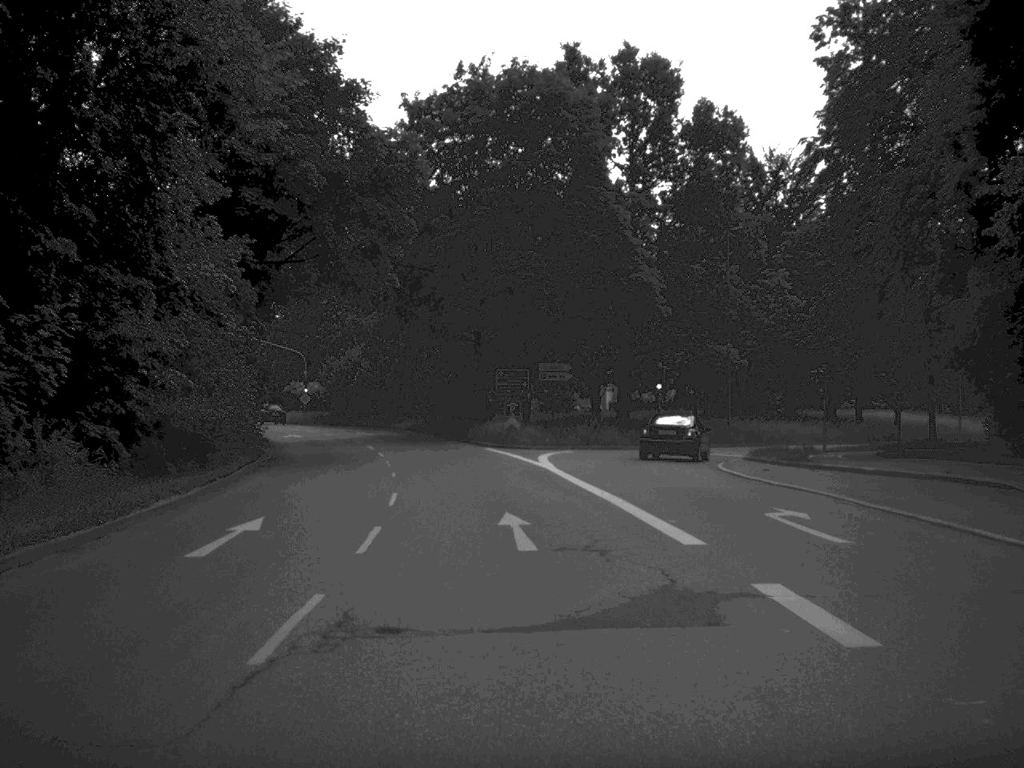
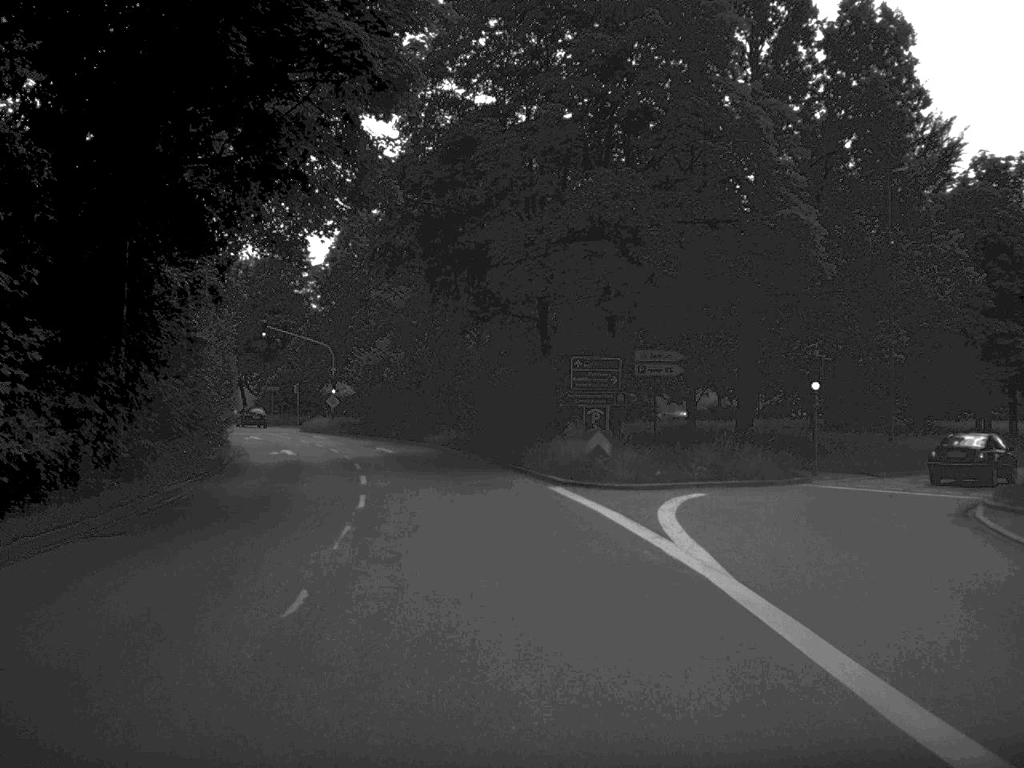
(-0.4, +17.3) m; -3°
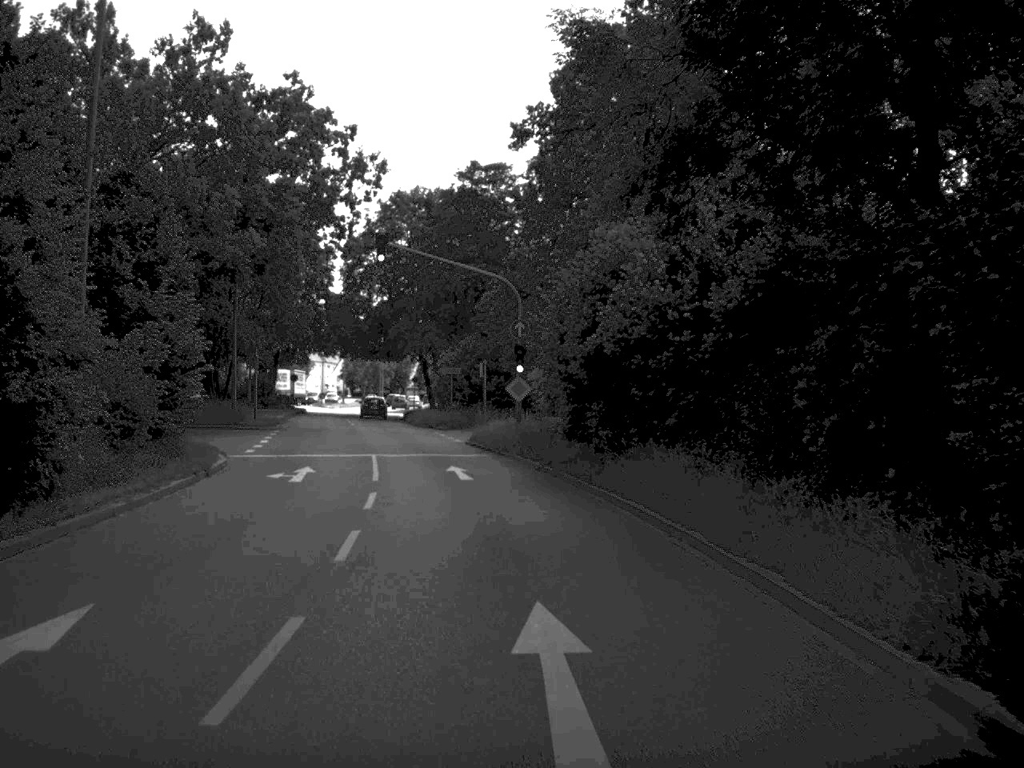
(-3.5, +36.9) m; -11°
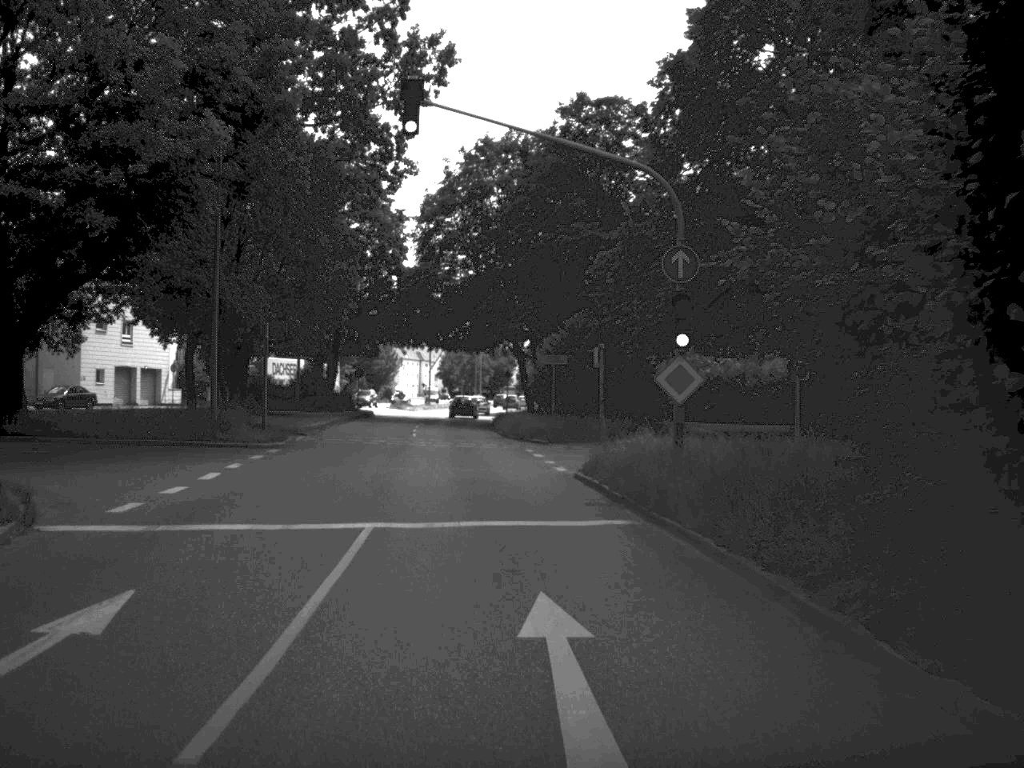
(-0.9, +18.8) m; -5°
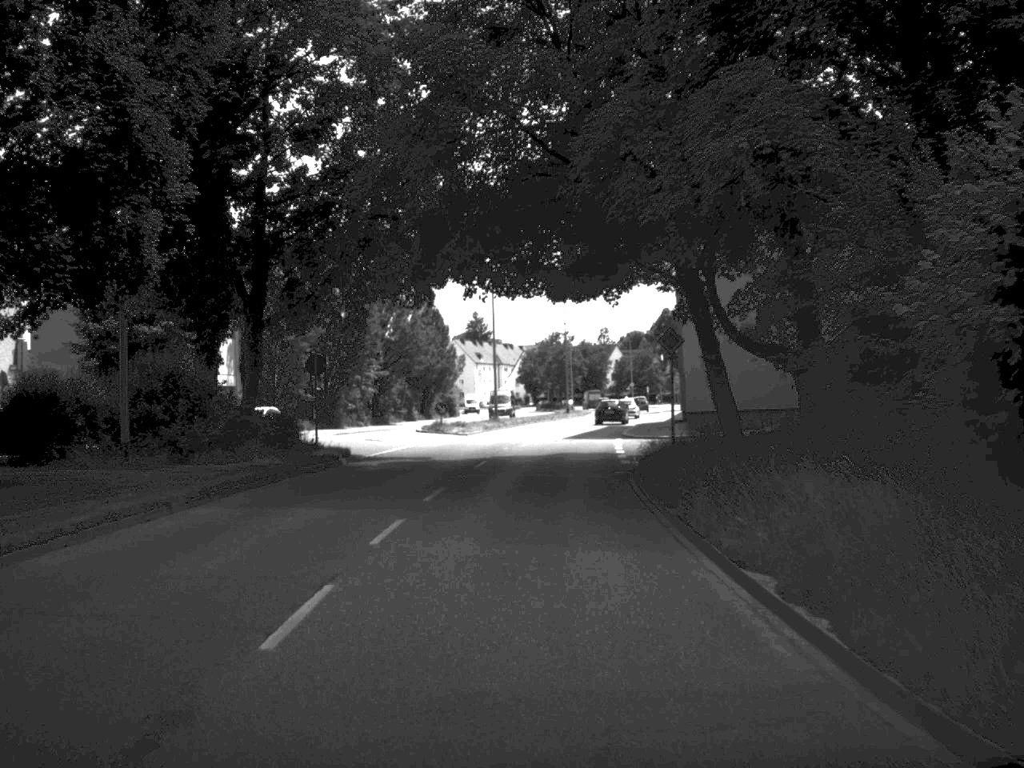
(-2.2, +43.1) m; -4°
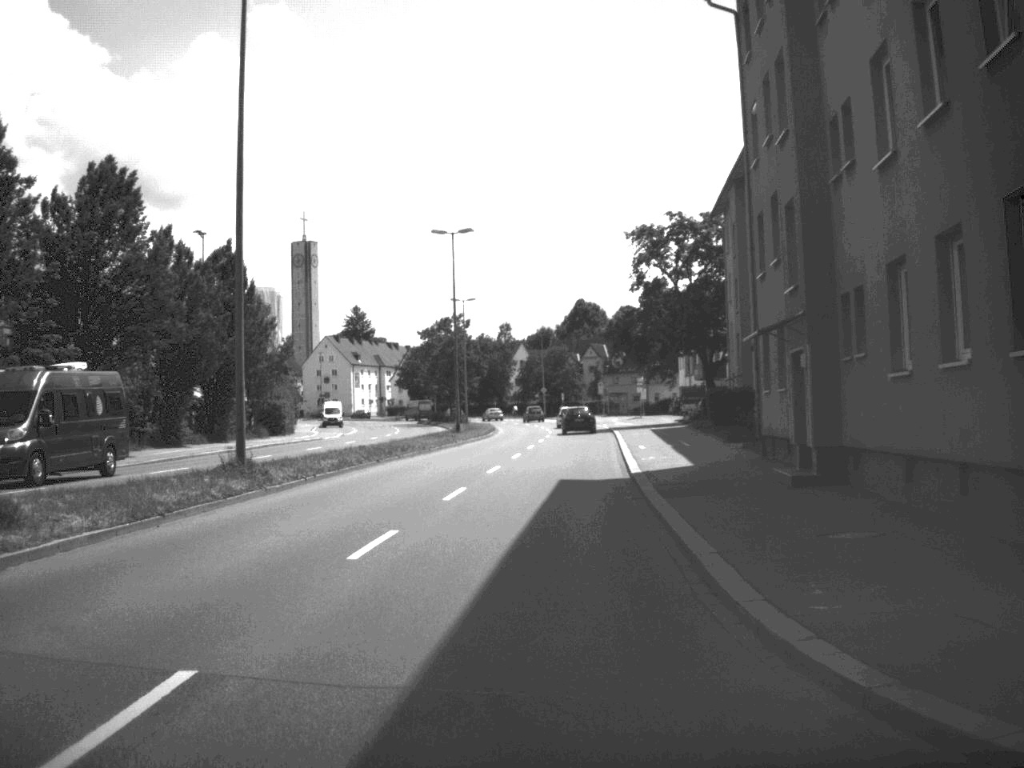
(+1.5, +44.6) m; +4°
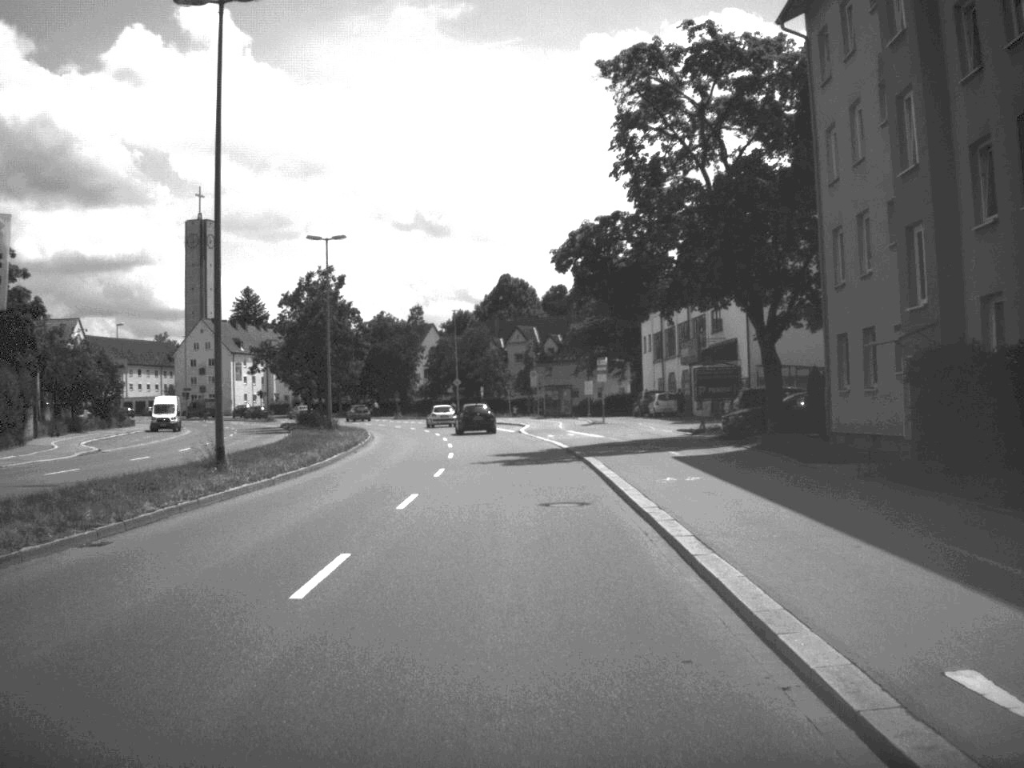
(+1.1, +36.8) m; +3°
